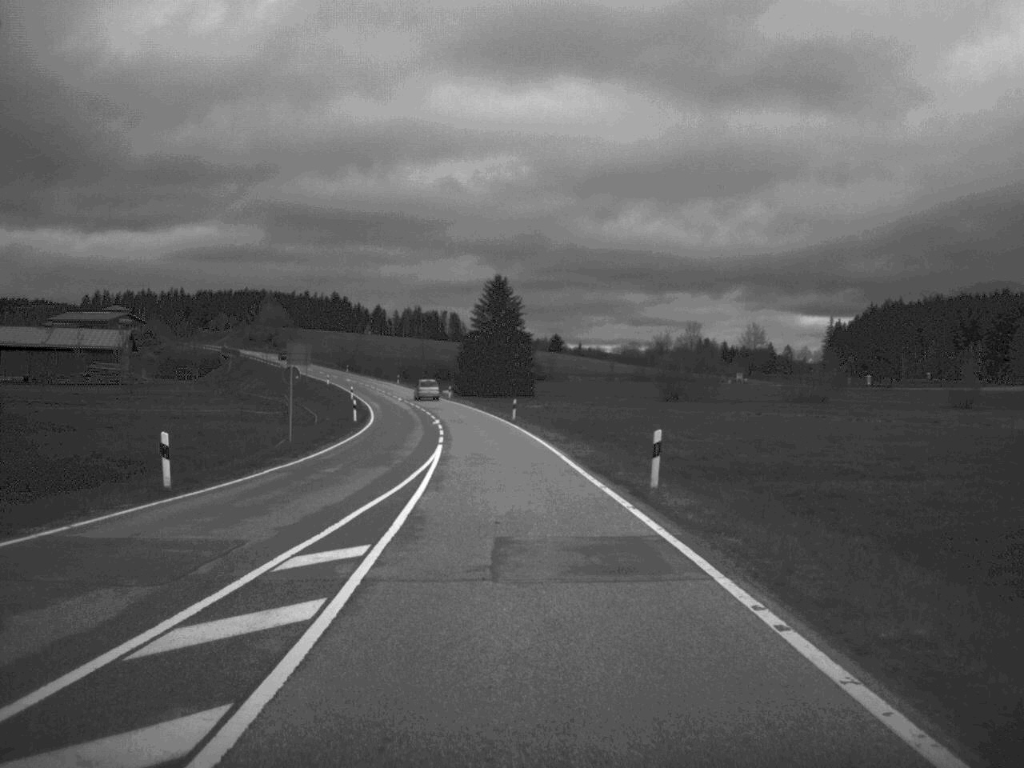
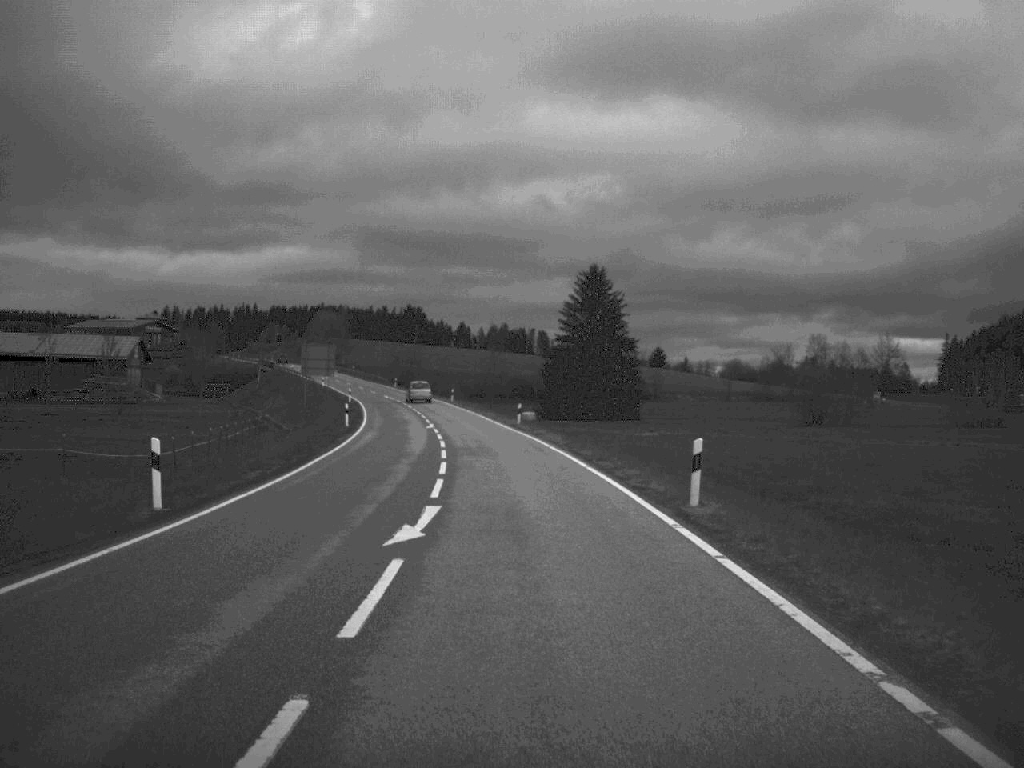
(-1.6, +43.8) m; -4°
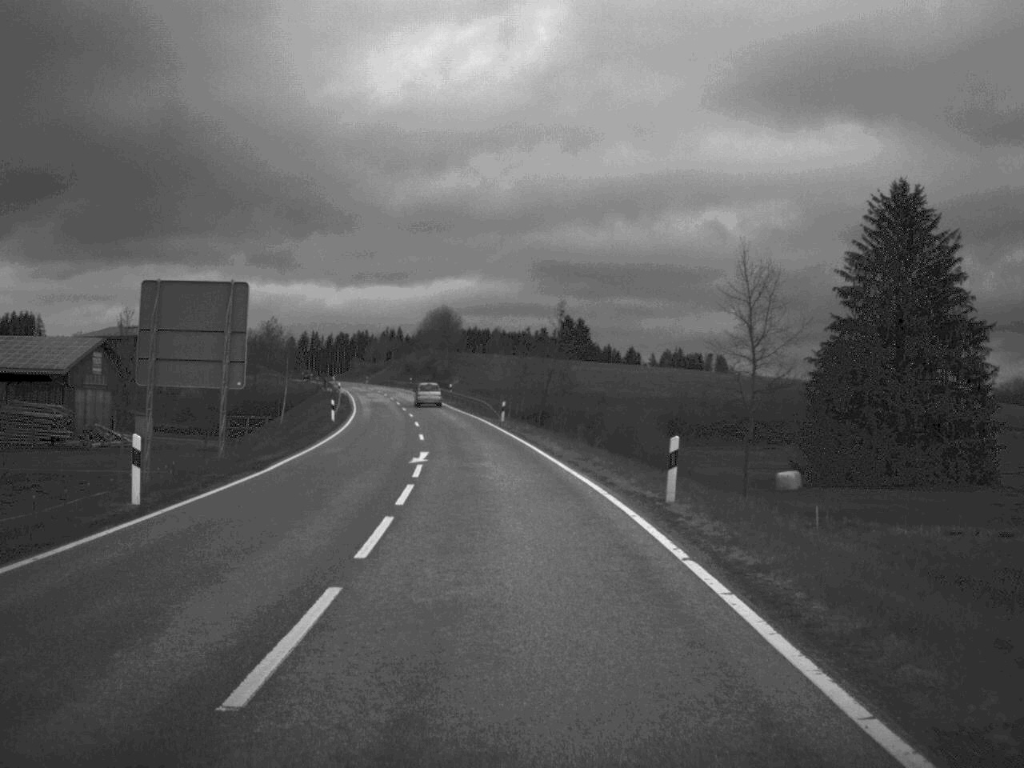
(-5.2, +77.9) m; -8°
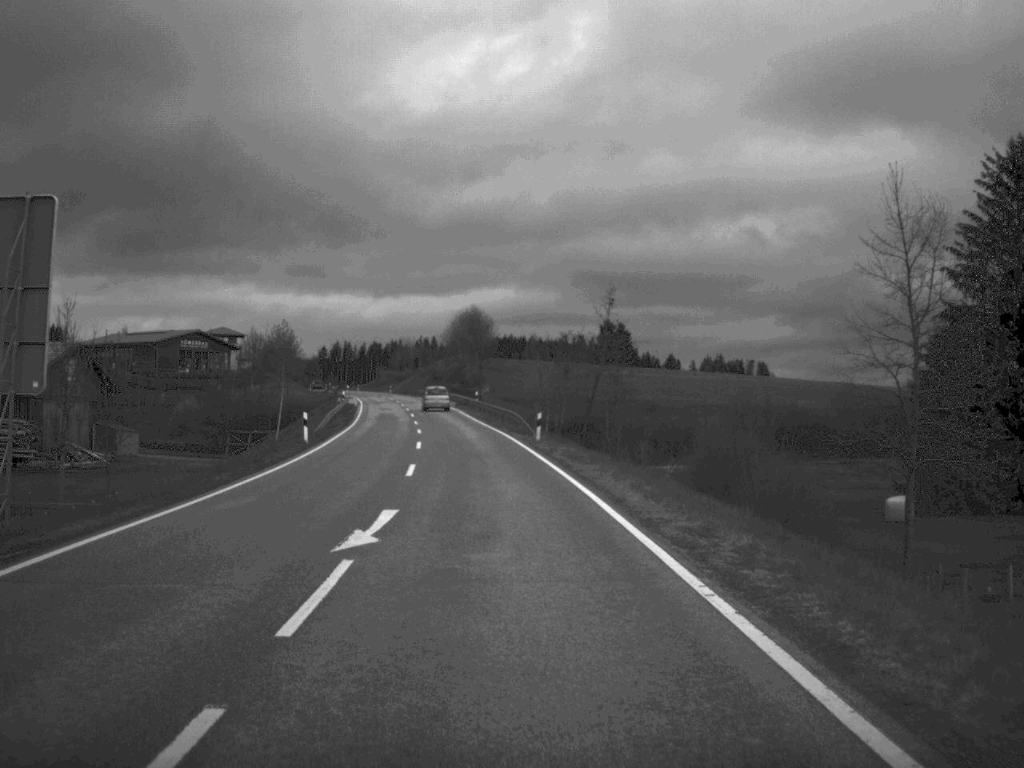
(-0.2, +15.7) m; -2°
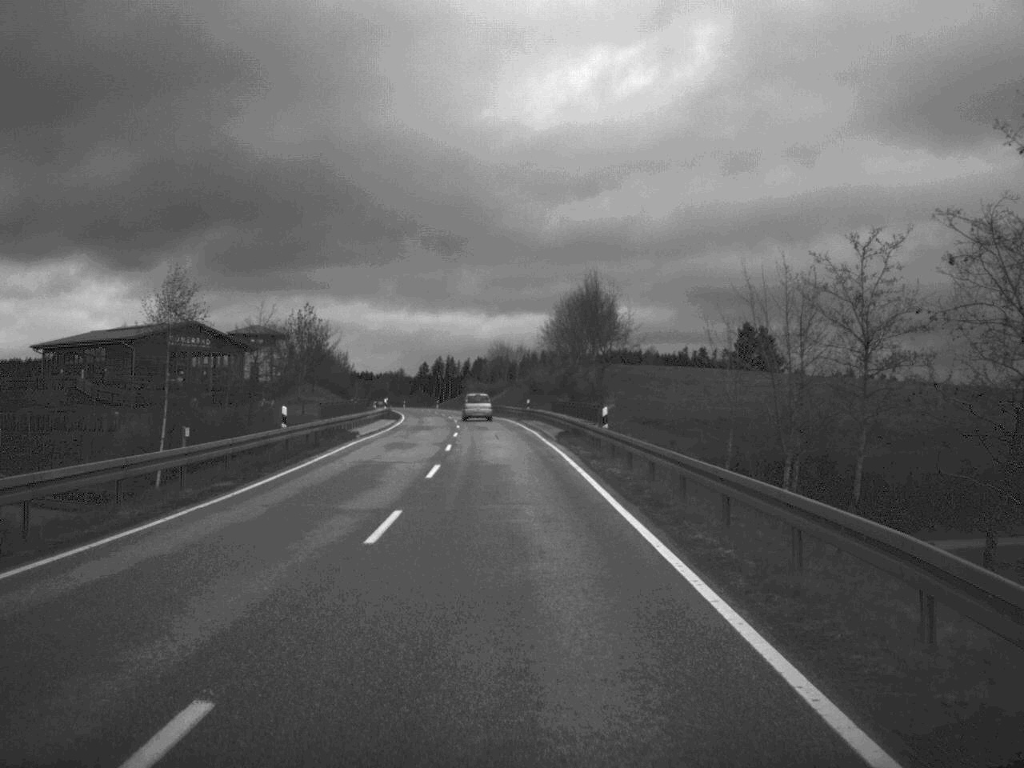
(-2.2, +47.3) m; -5°
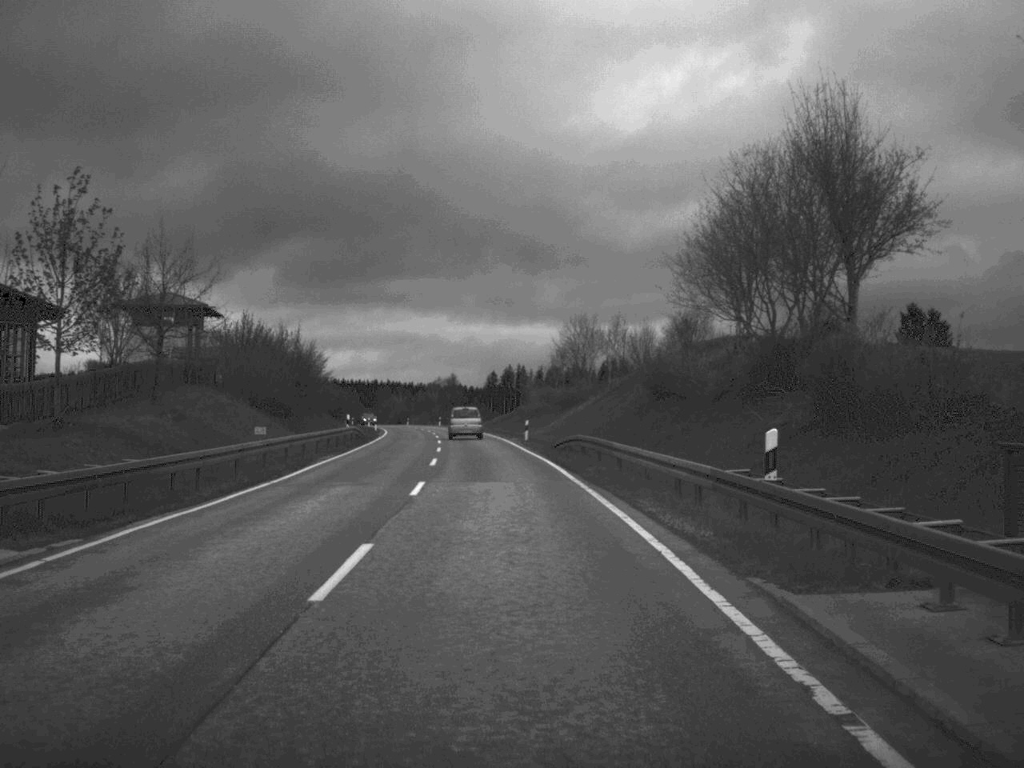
(-1.6, +62.2) m; -3°
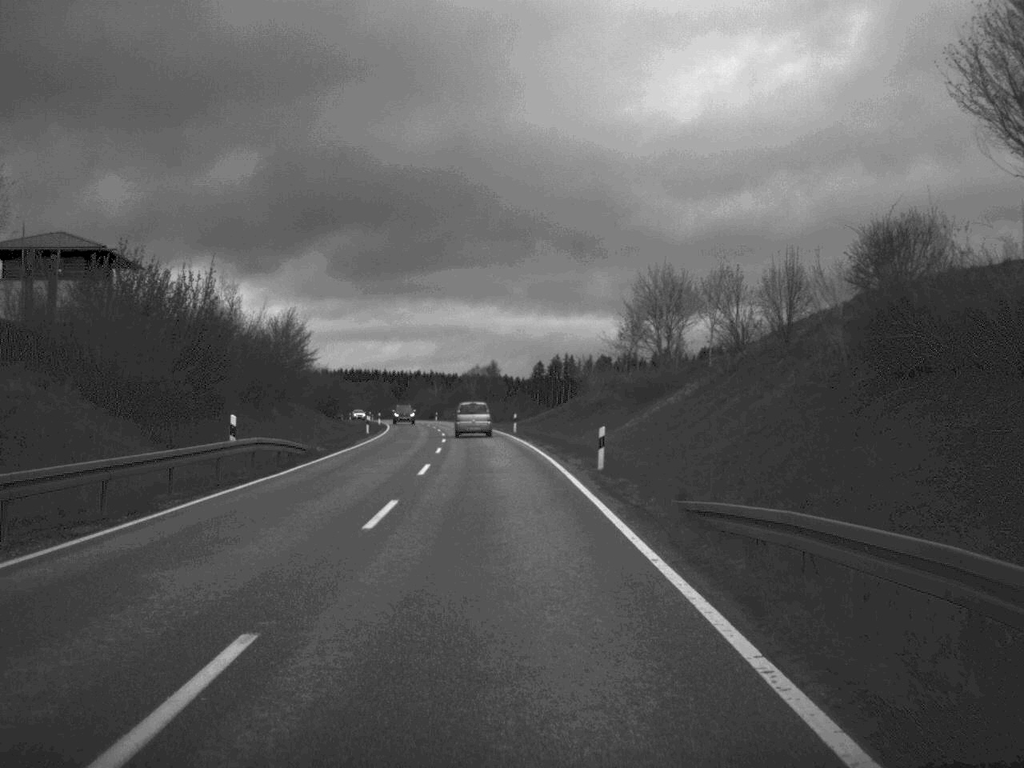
(-0.6, +29.5) m; -2°
